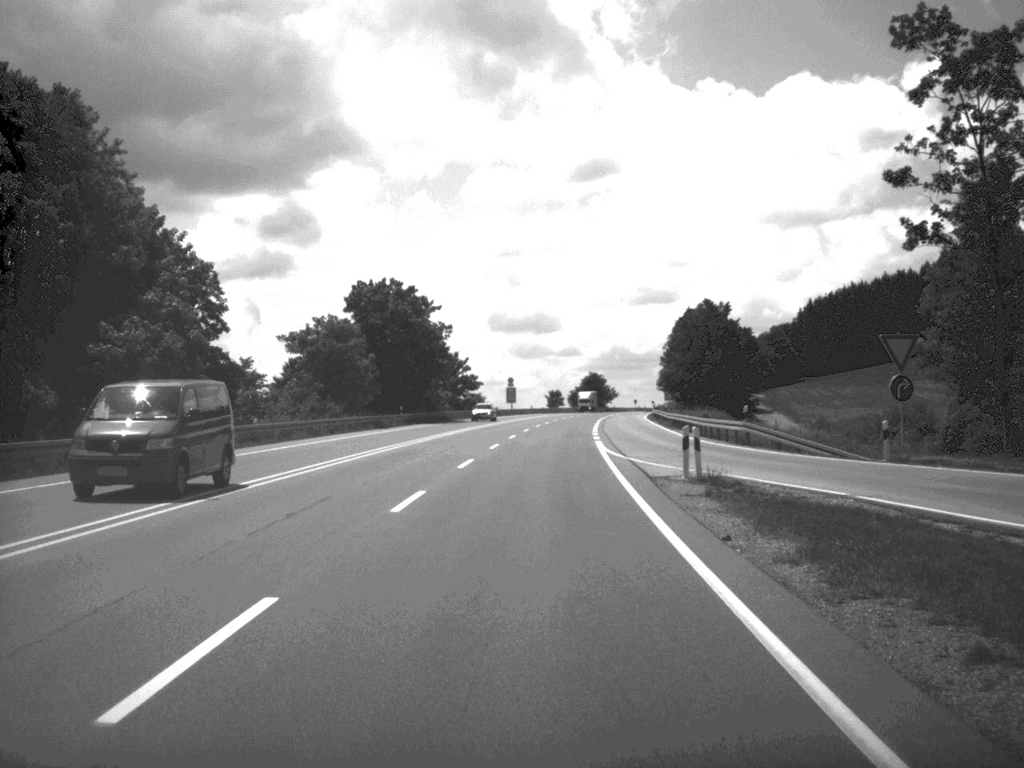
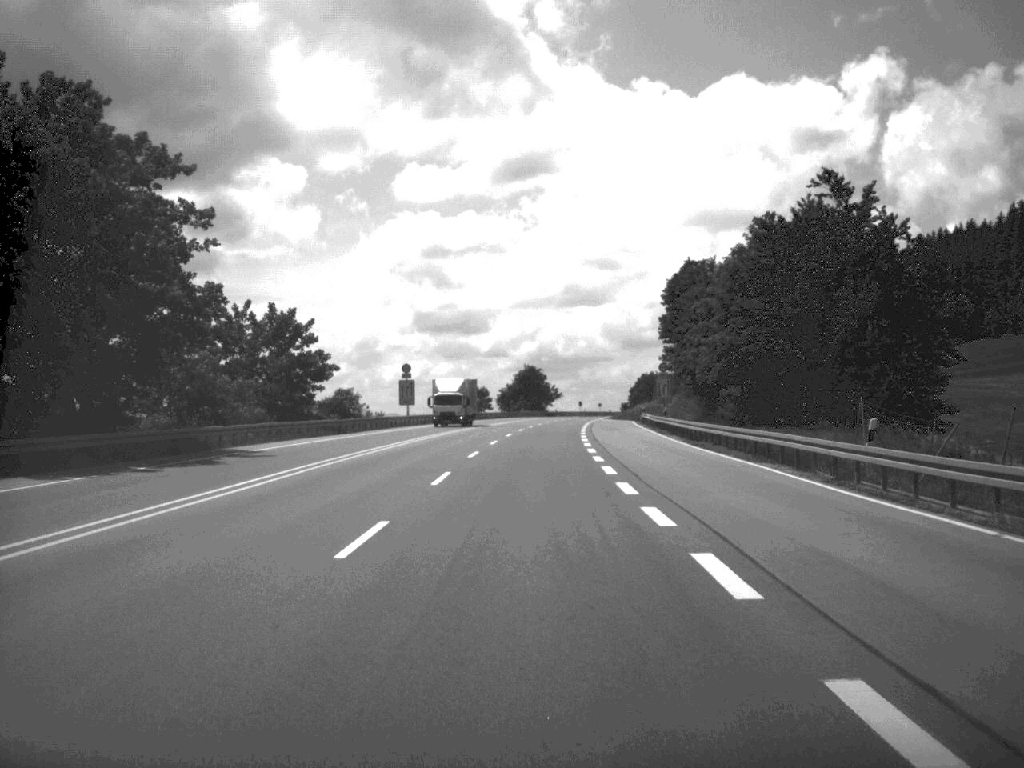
(+1.6, +64.4) m; +3°
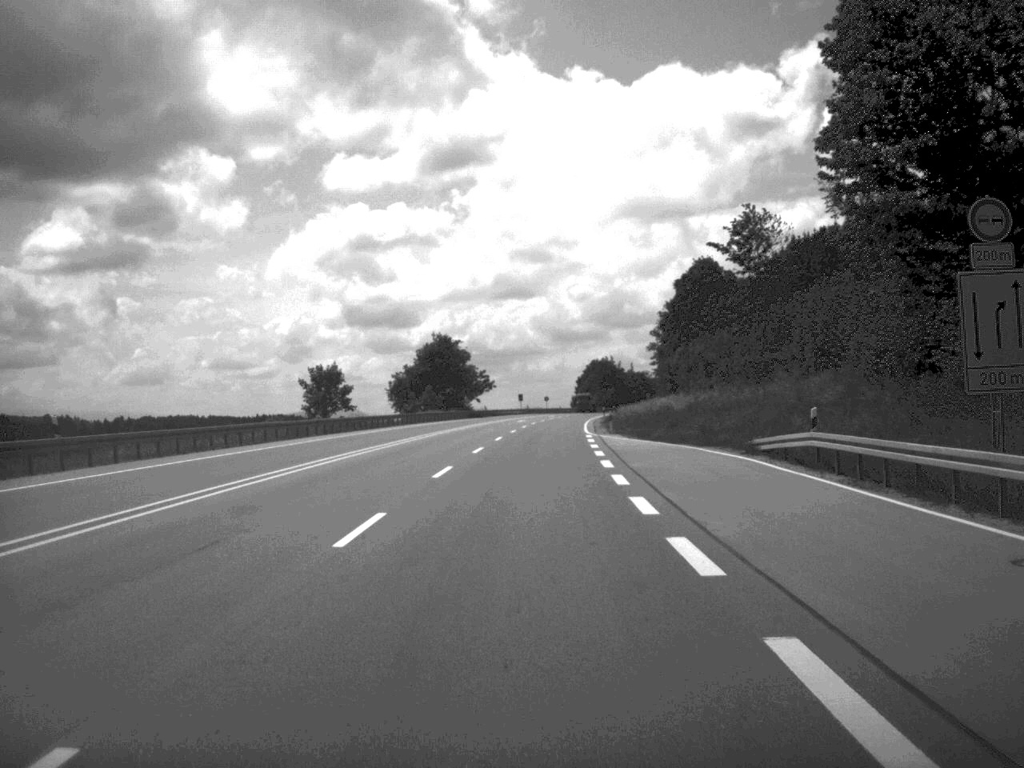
(+1.9, +82.0) m; +3°
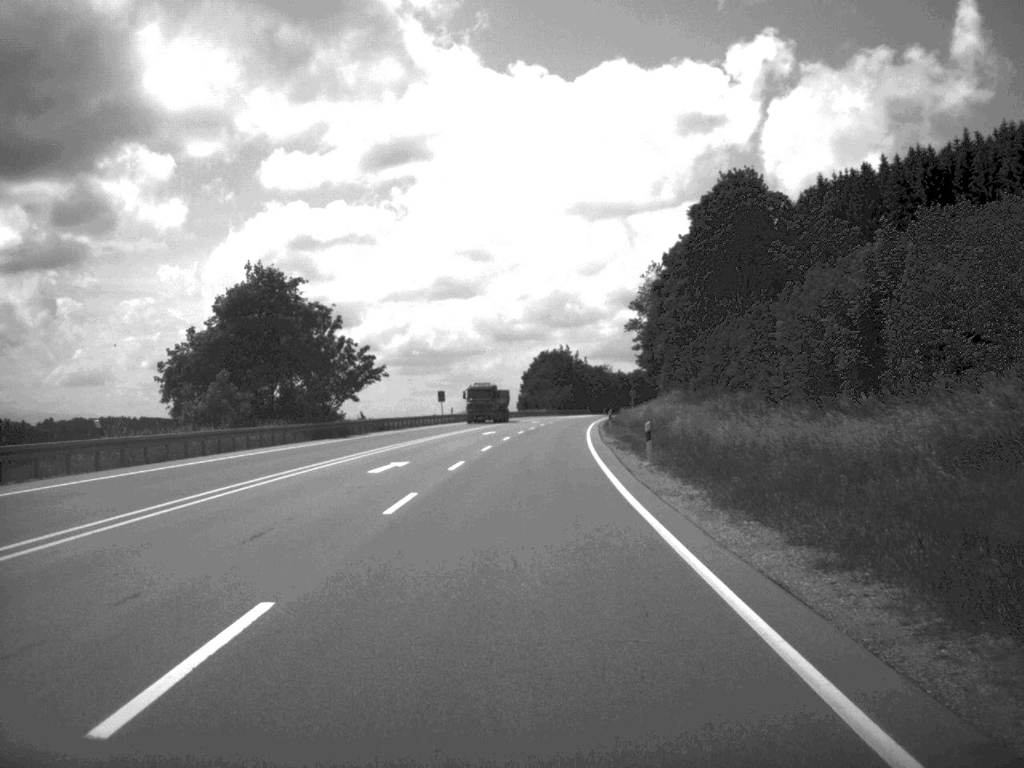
(+1.4, +66.6) m; +2°
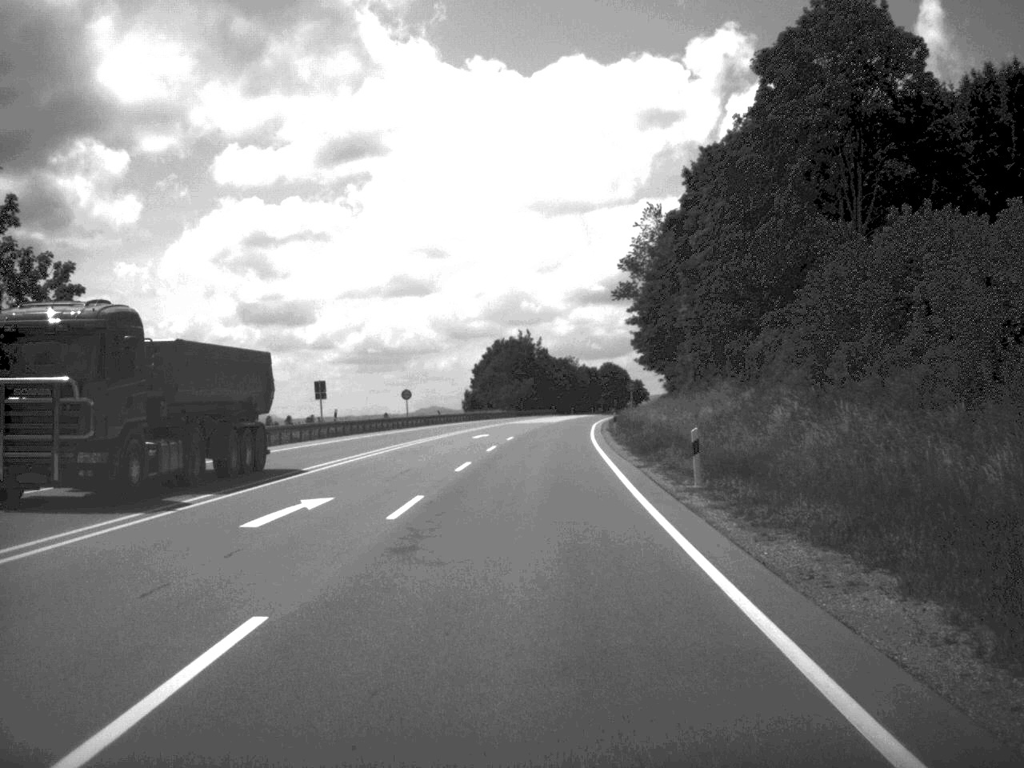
(+0.7, +47.9) m; +2°
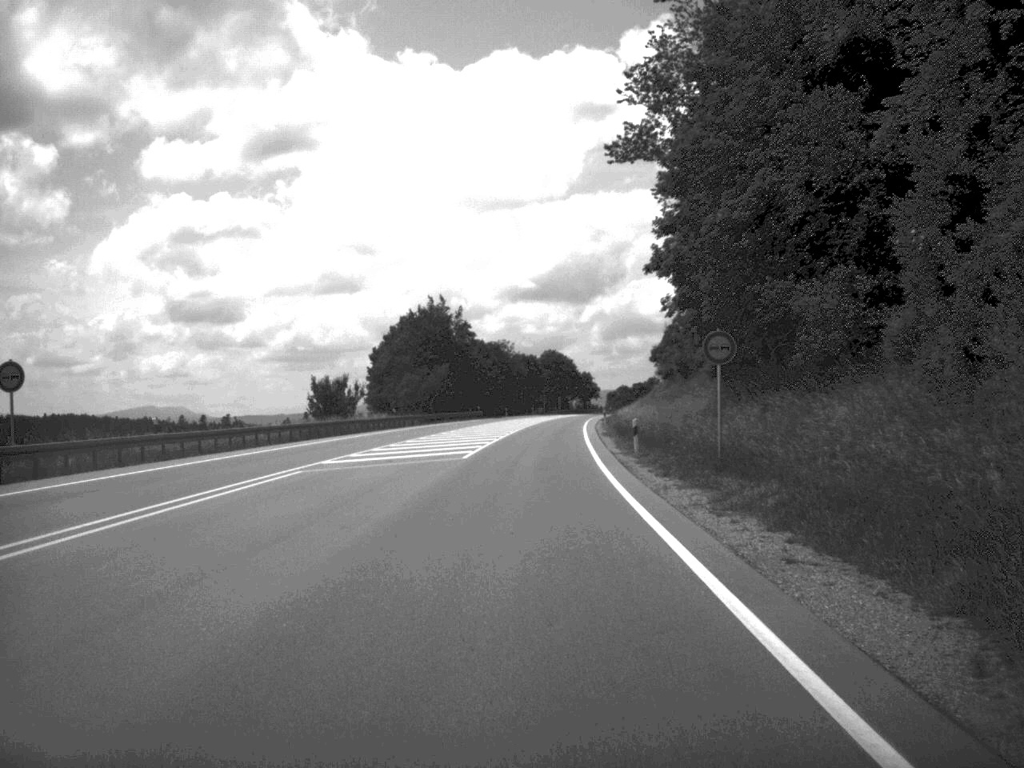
(+1.7, +65.4) m; +3°
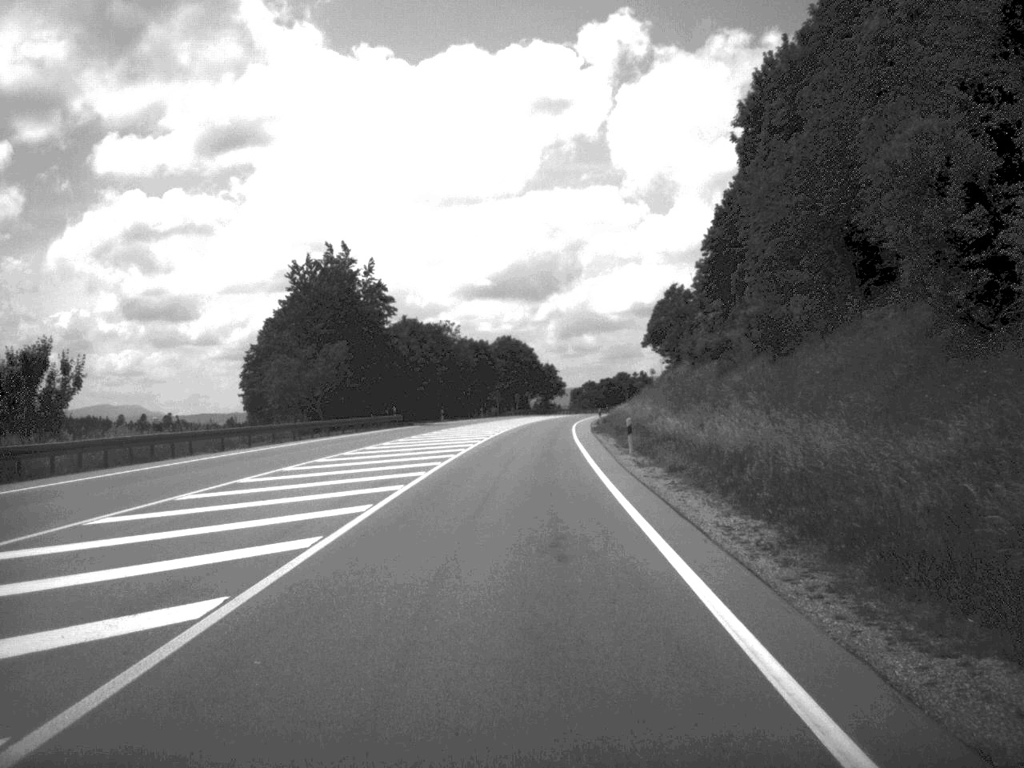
(+0.9, +47.8) m; +2°
